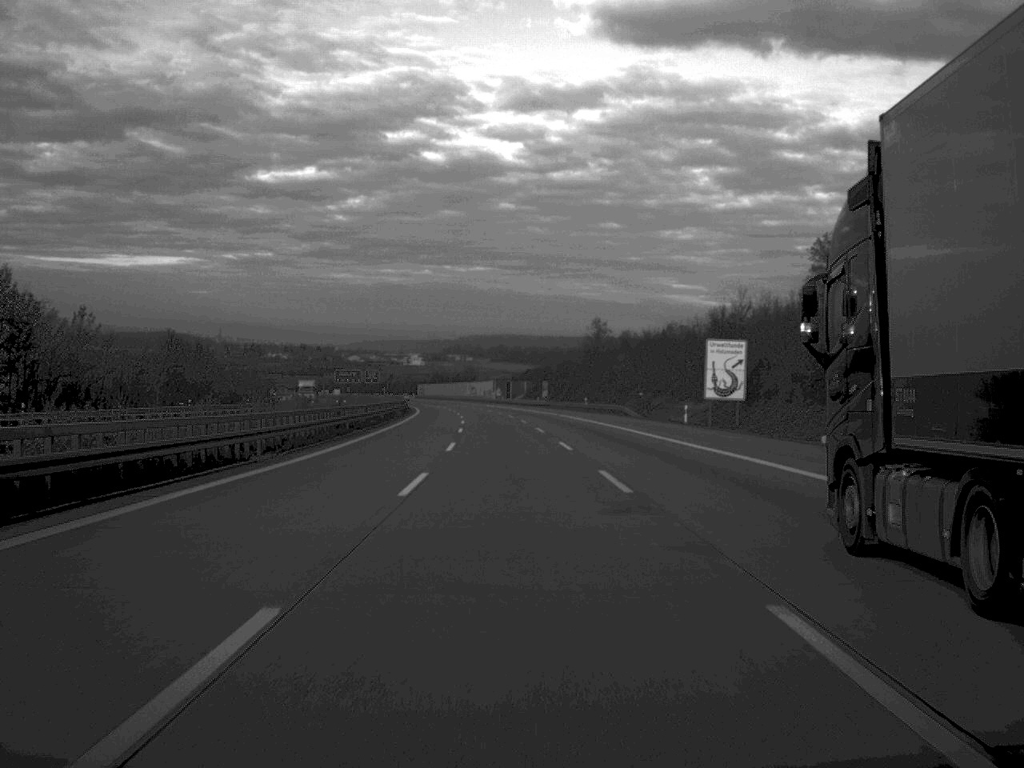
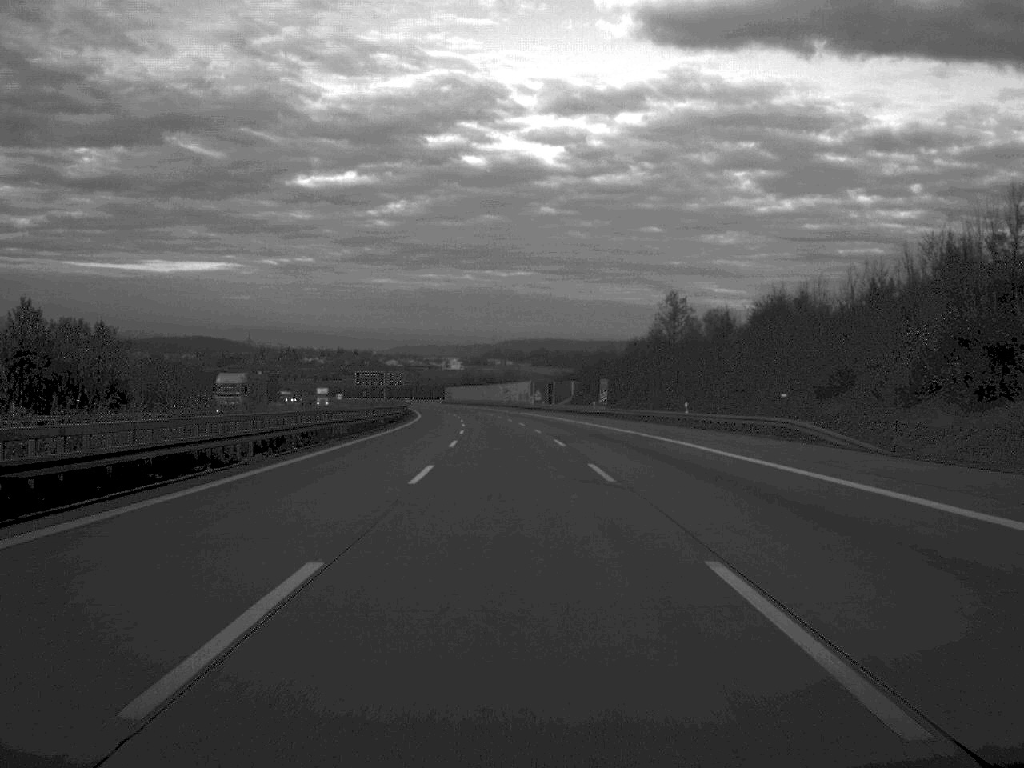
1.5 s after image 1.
(-0.8, +51.1) m; -2°
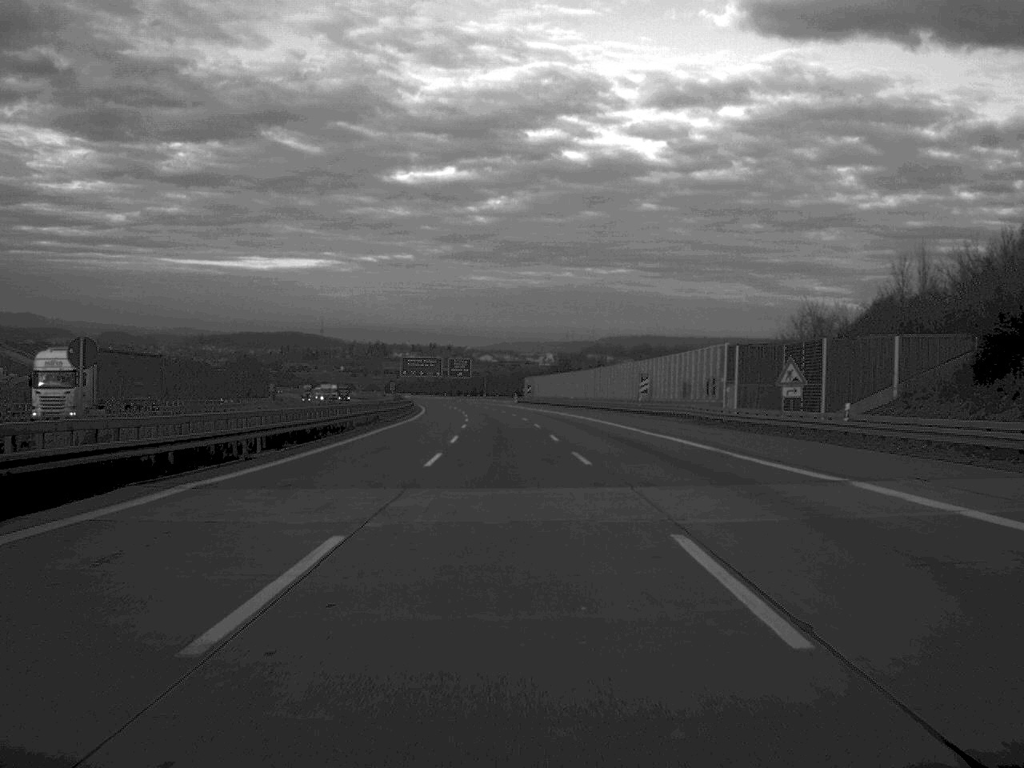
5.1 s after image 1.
(-4.5, +123.2) m; -4°
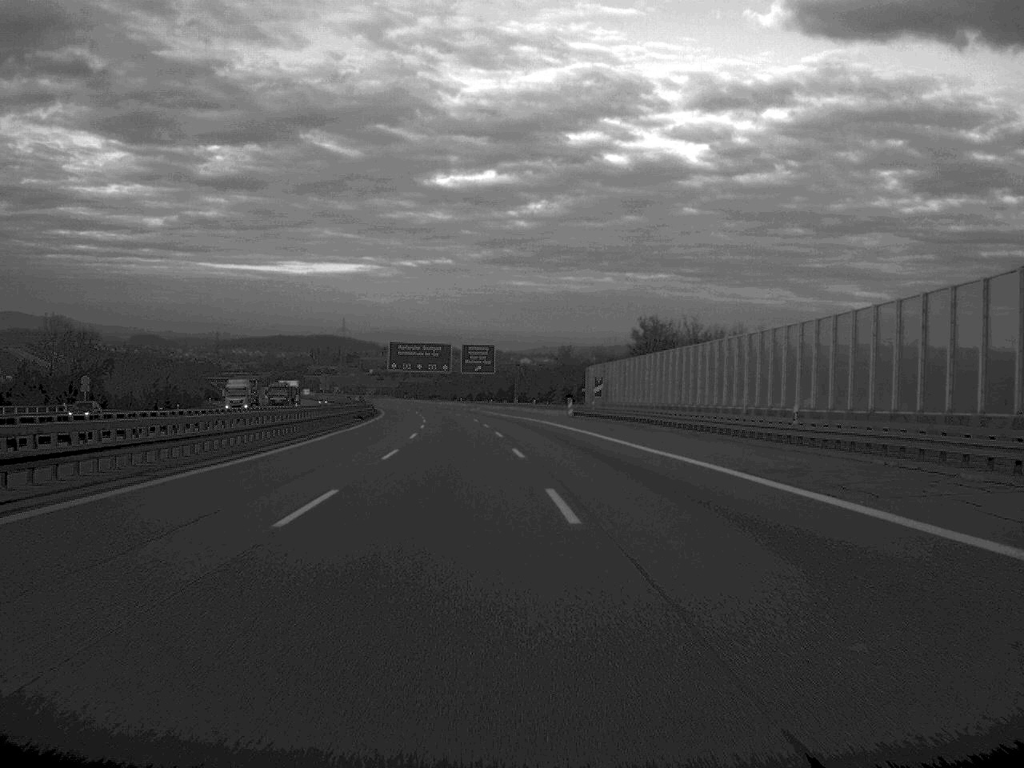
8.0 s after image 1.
(-1.8, +98.6) m; -2°
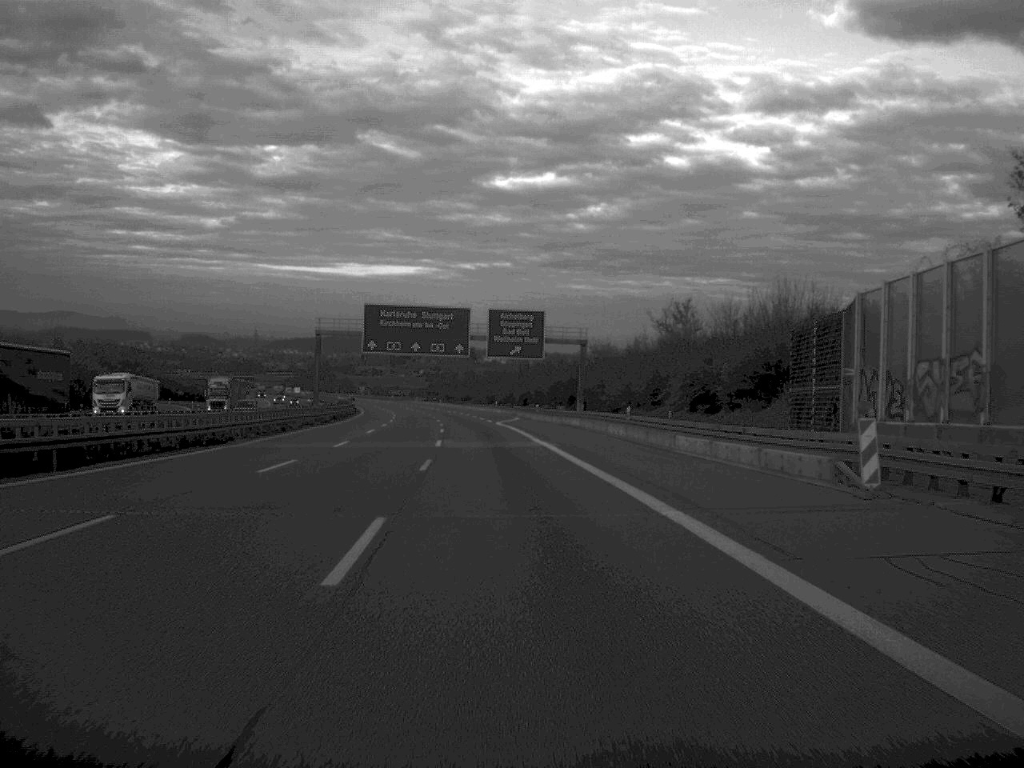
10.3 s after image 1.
(-1.1, +77.0) m; -3°
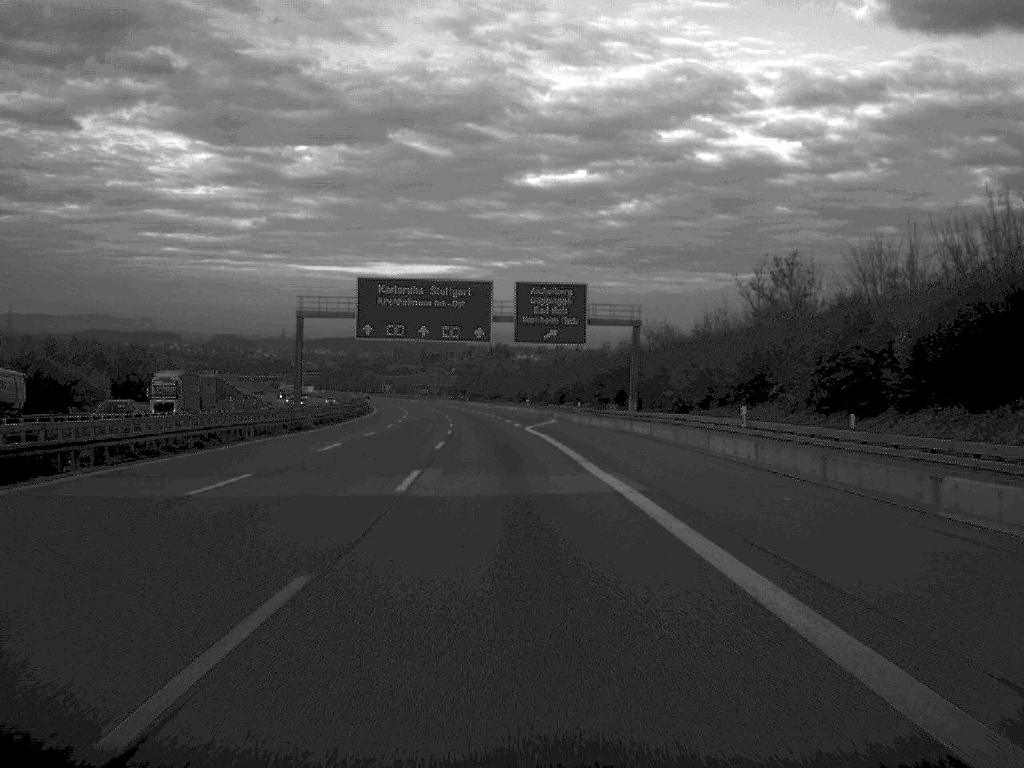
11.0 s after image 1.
(-0.3, +23.7) m; -2°
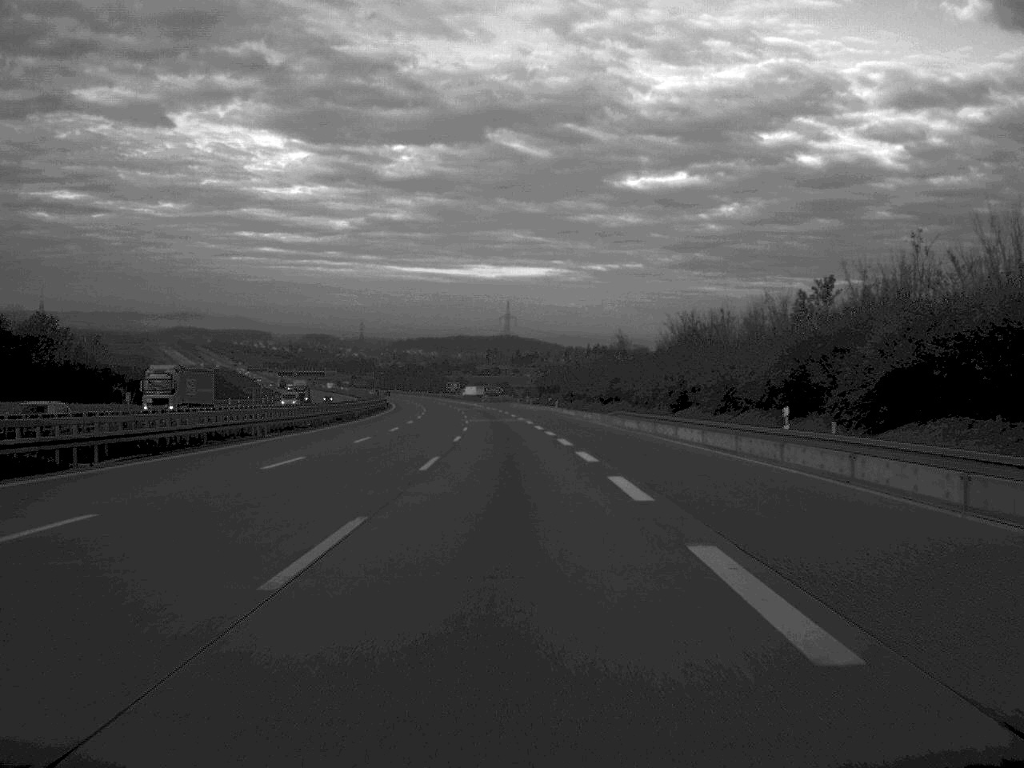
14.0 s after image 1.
(-3.8, +100.7) m; -4°
